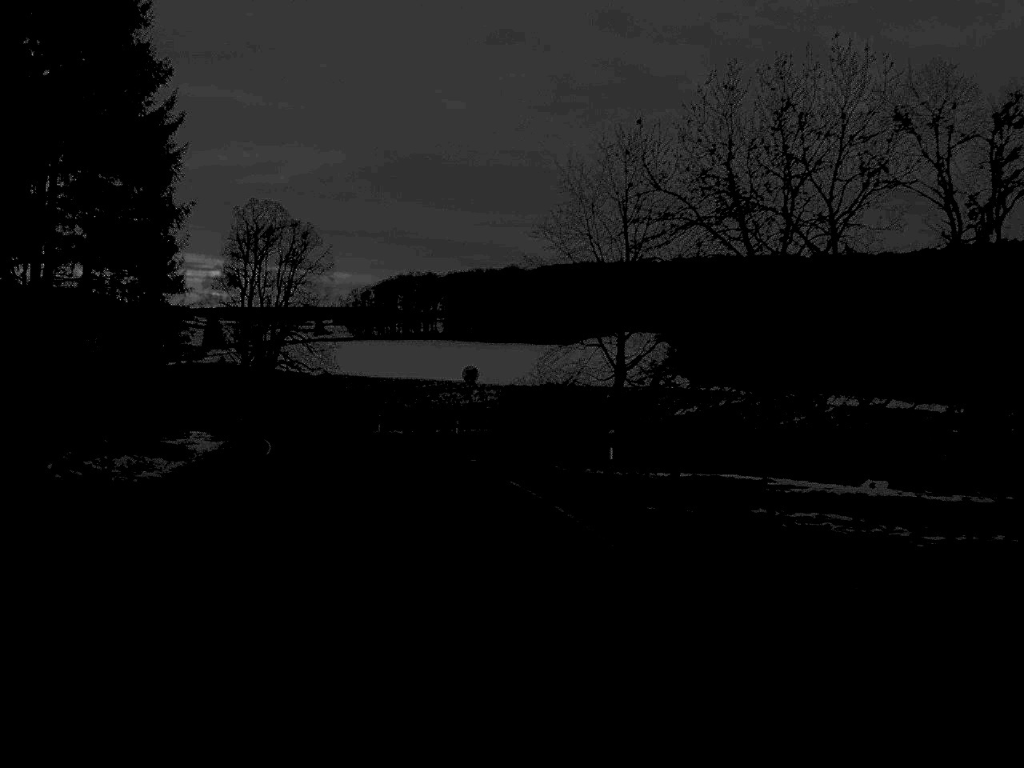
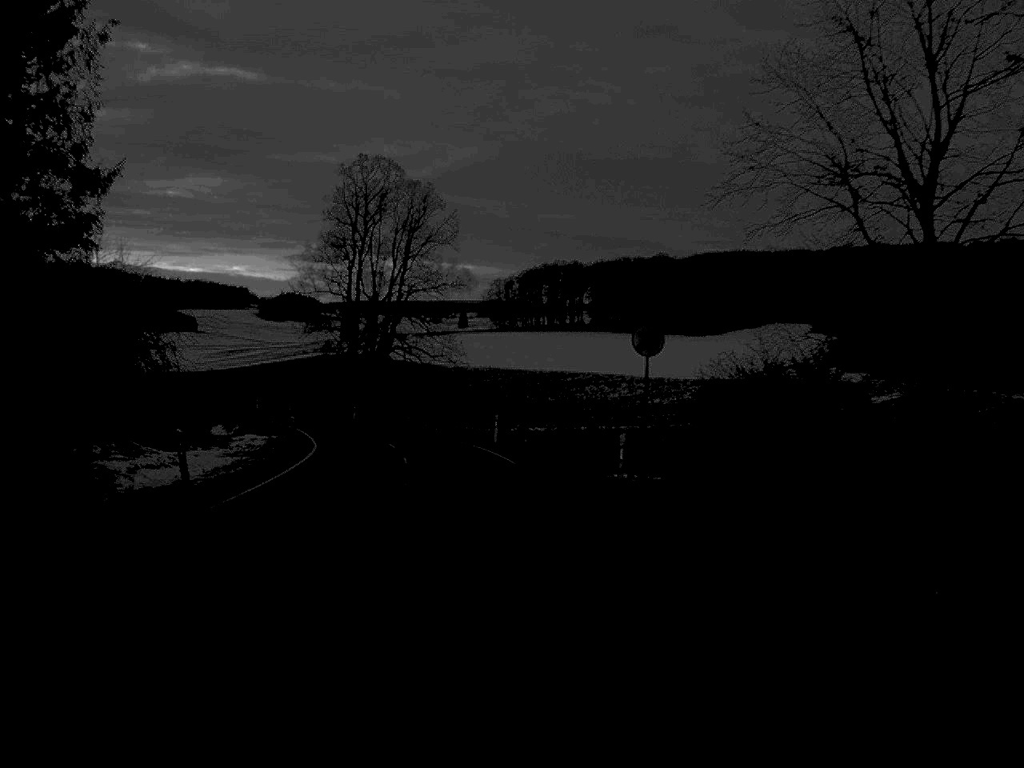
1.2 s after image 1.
(-1.4, +22.6) m; -6°
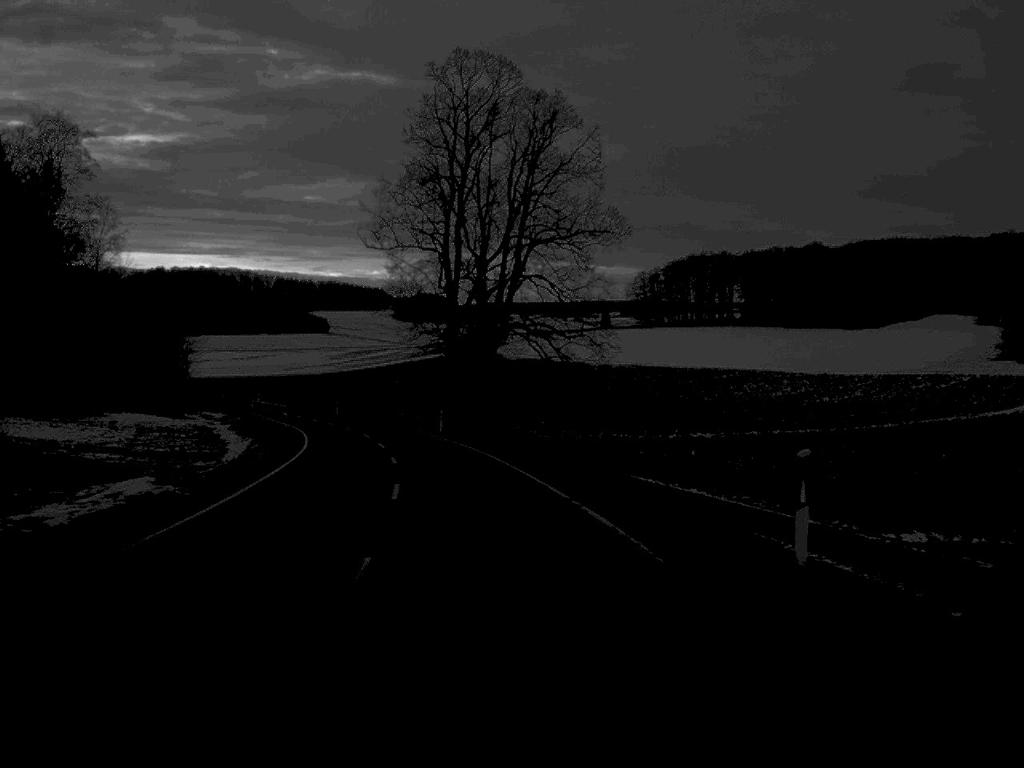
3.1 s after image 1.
(-2.0, +35.7) m; -6°
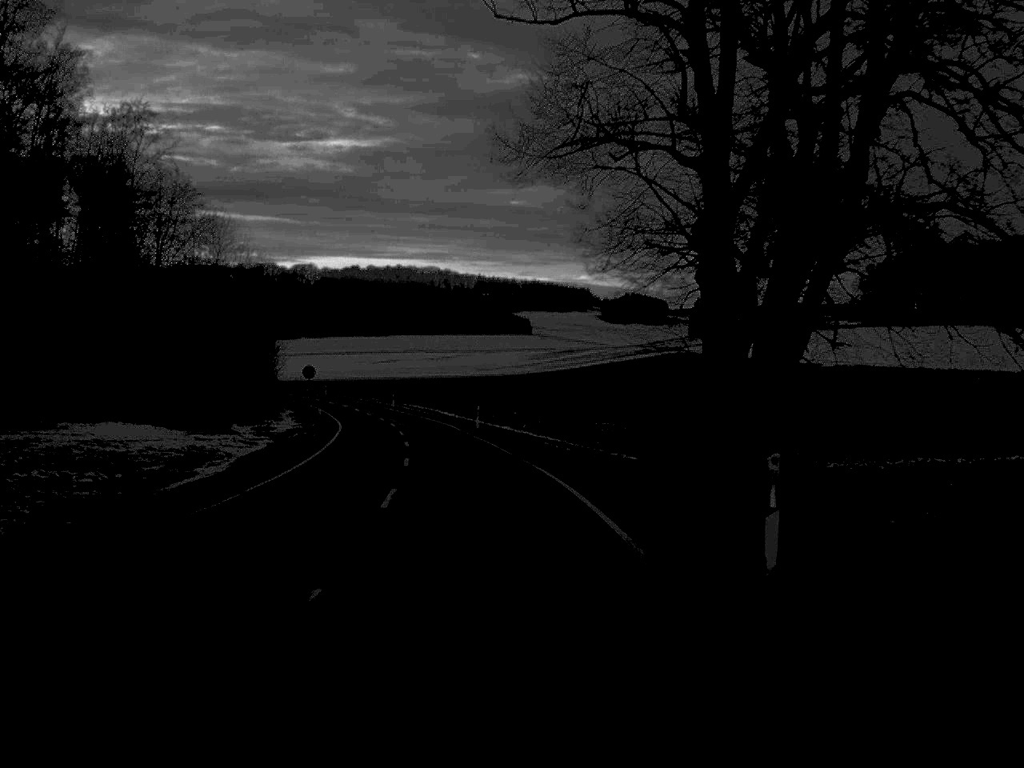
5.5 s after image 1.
(-4.1, +49.8) m; -9°
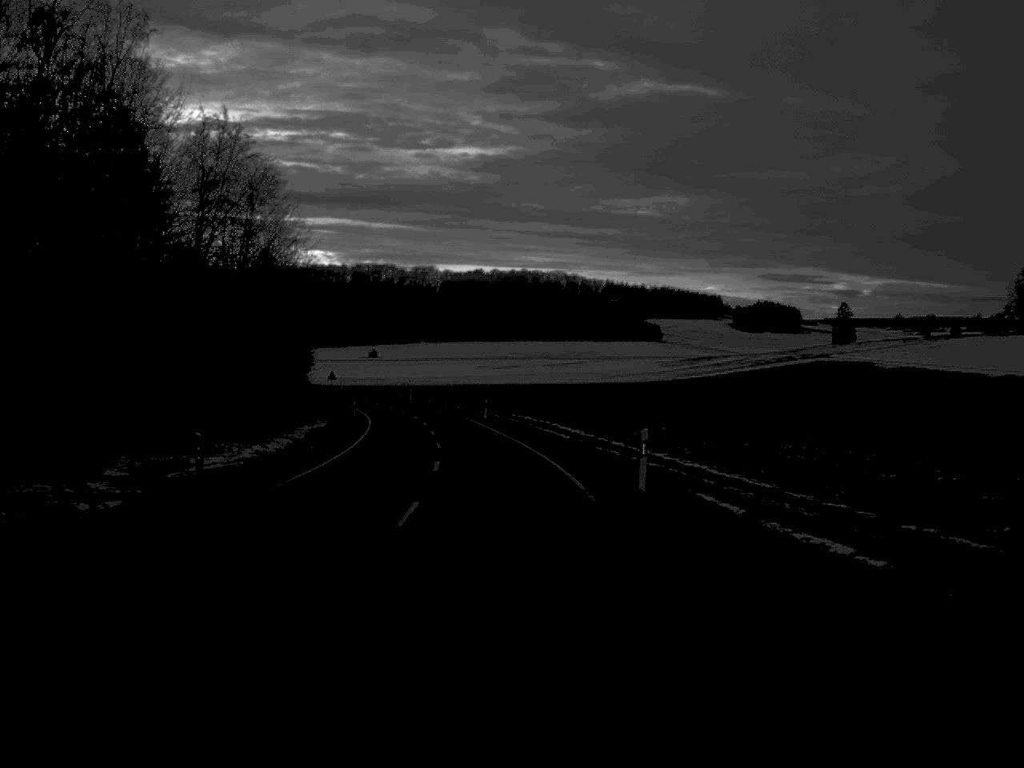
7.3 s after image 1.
(-2.0, +38.2) m; -6°
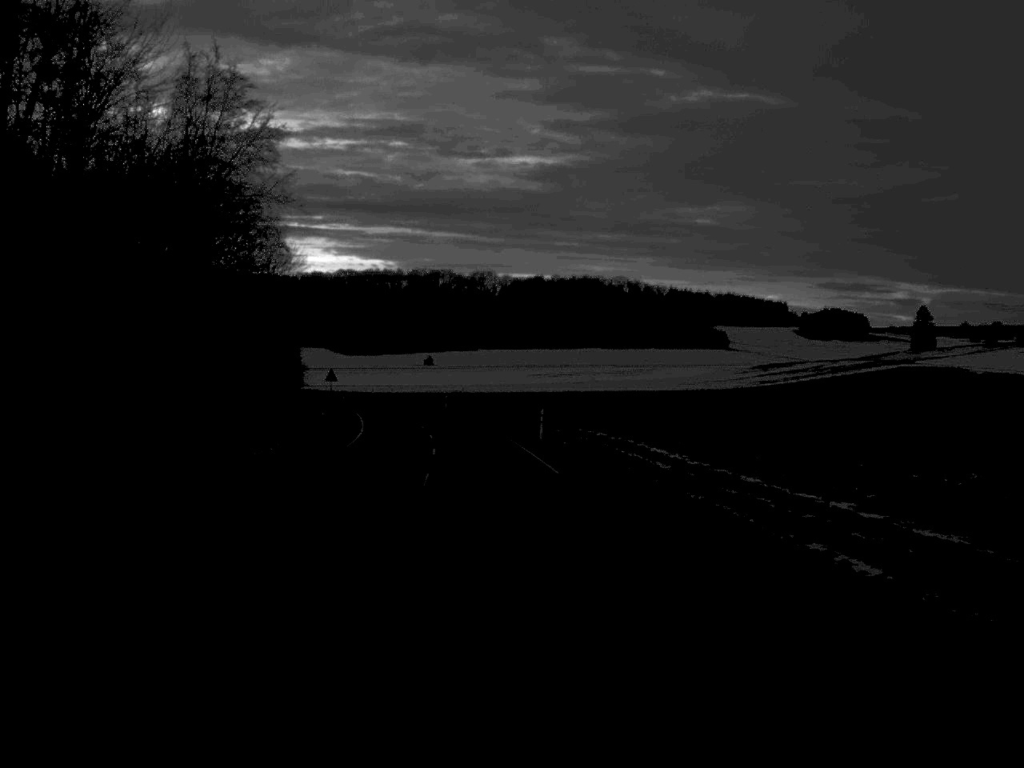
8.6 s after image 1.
(-0.6, +27.8) m; -3°
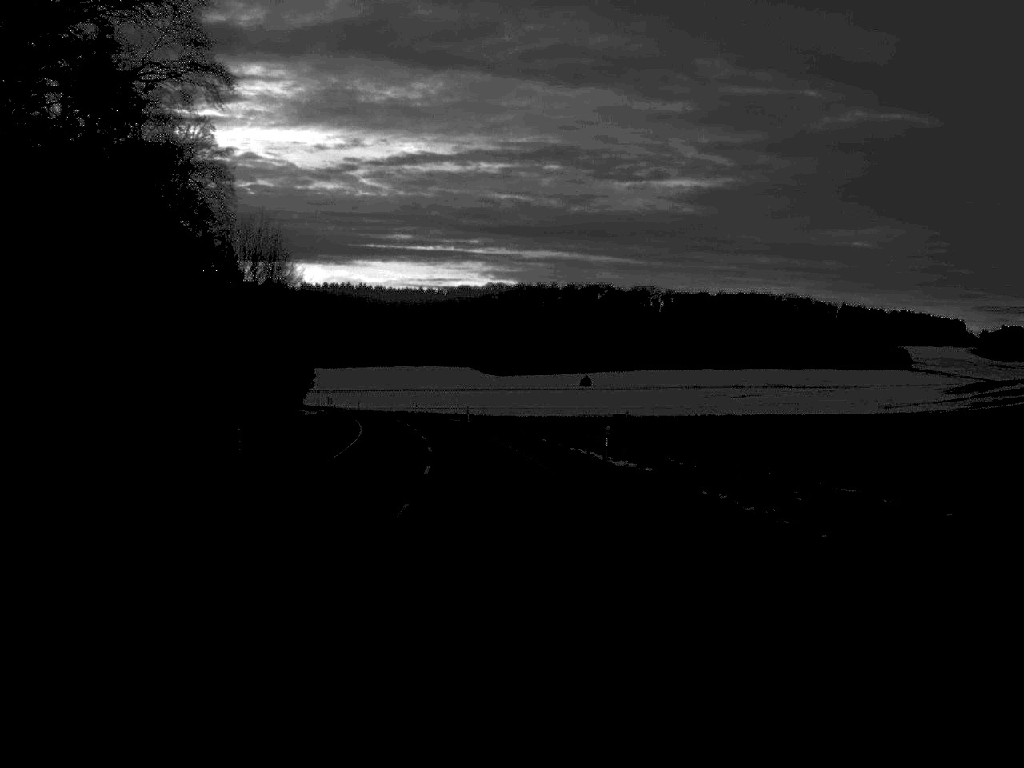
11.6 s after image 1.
(-4.0, +66.3) m; -7°
